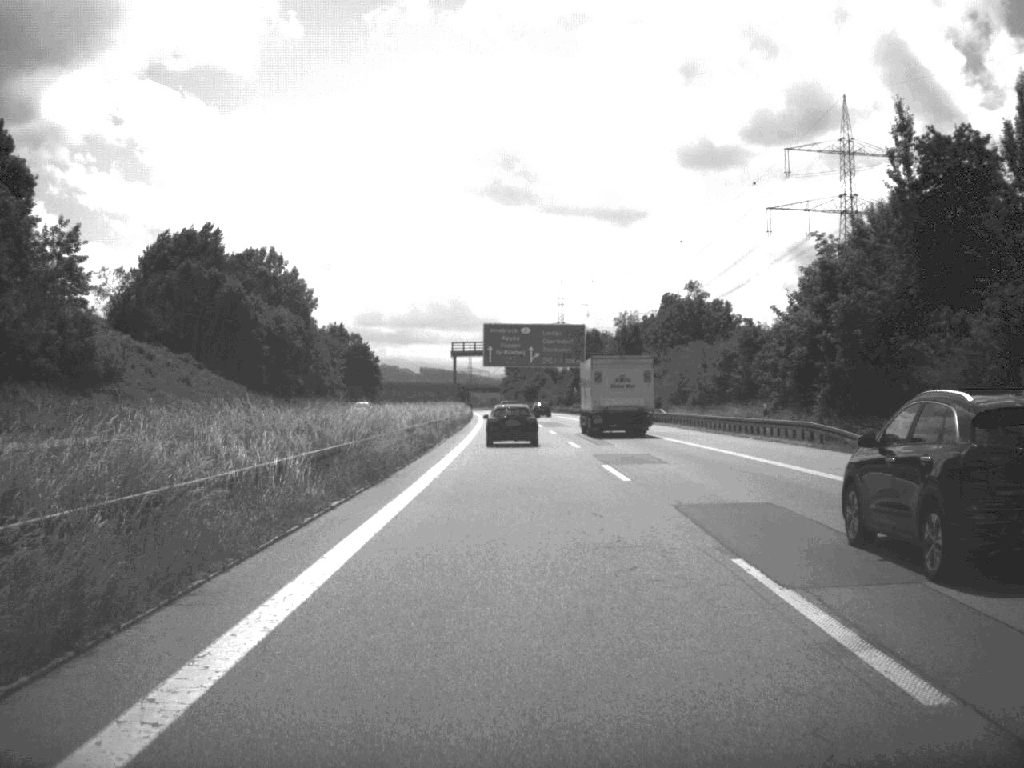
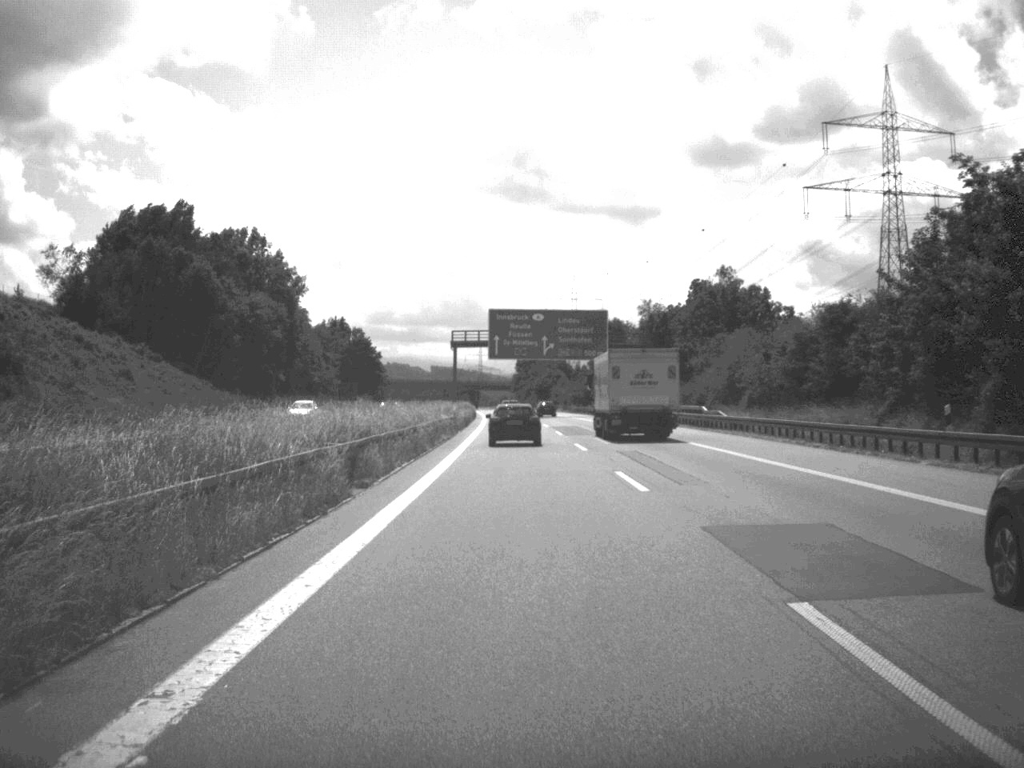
(-0.1, +20.4) m; -1°
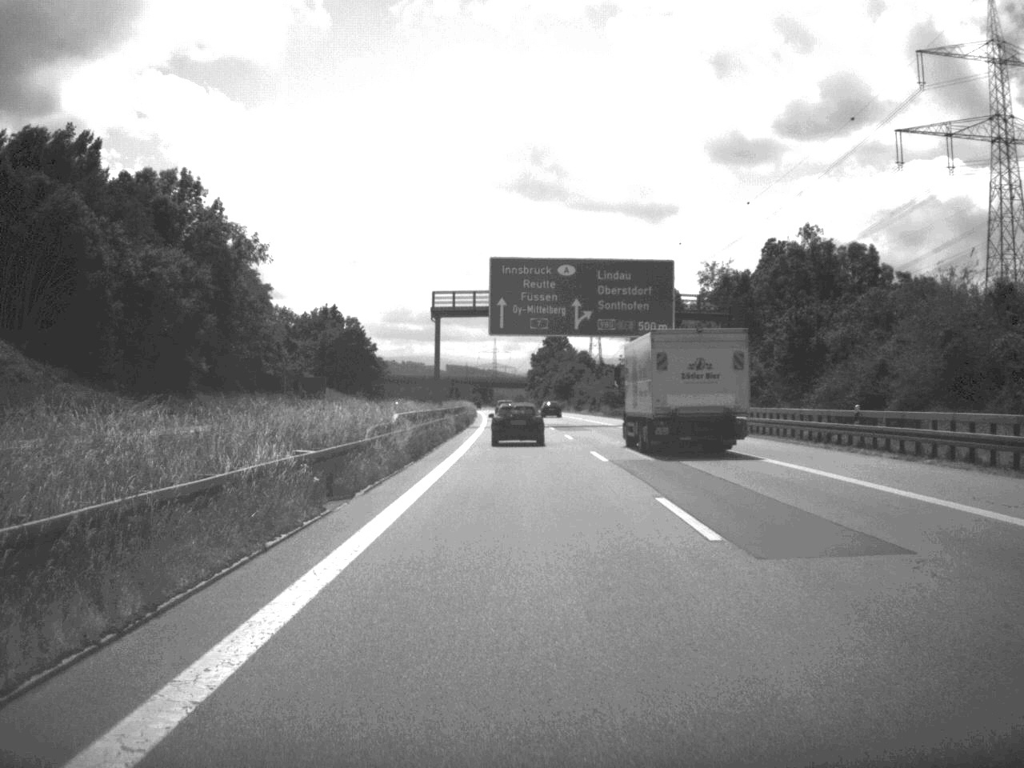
(-0.3, +42.7) m; -1°
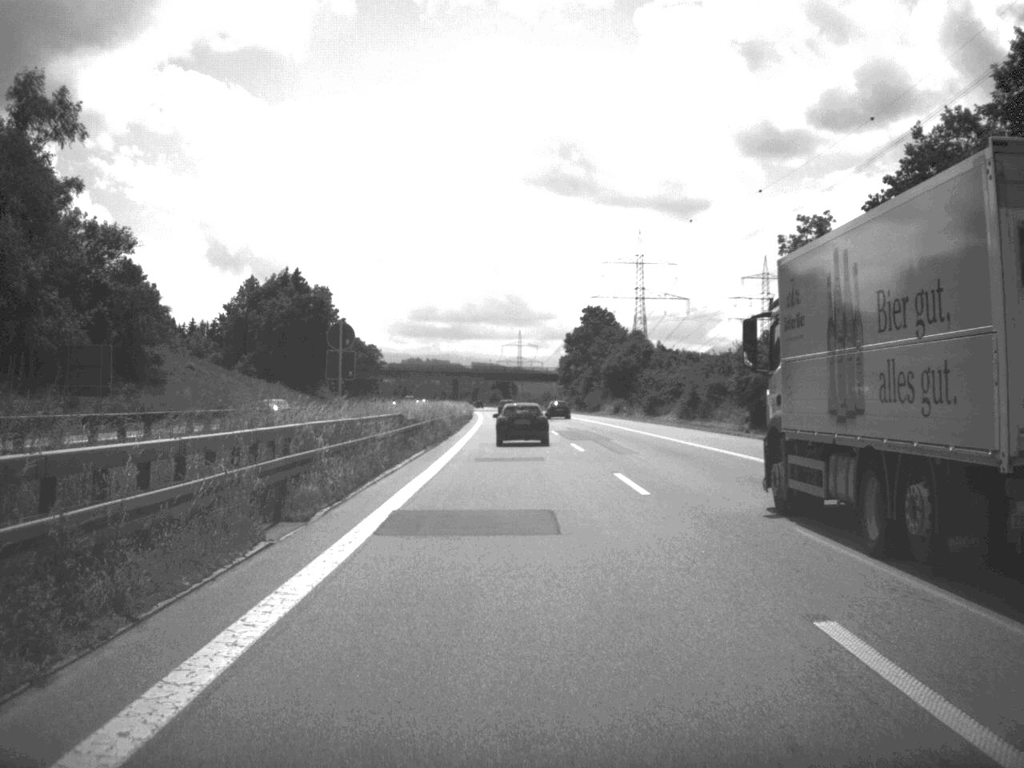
(-1.0, +82.2) m; -1°
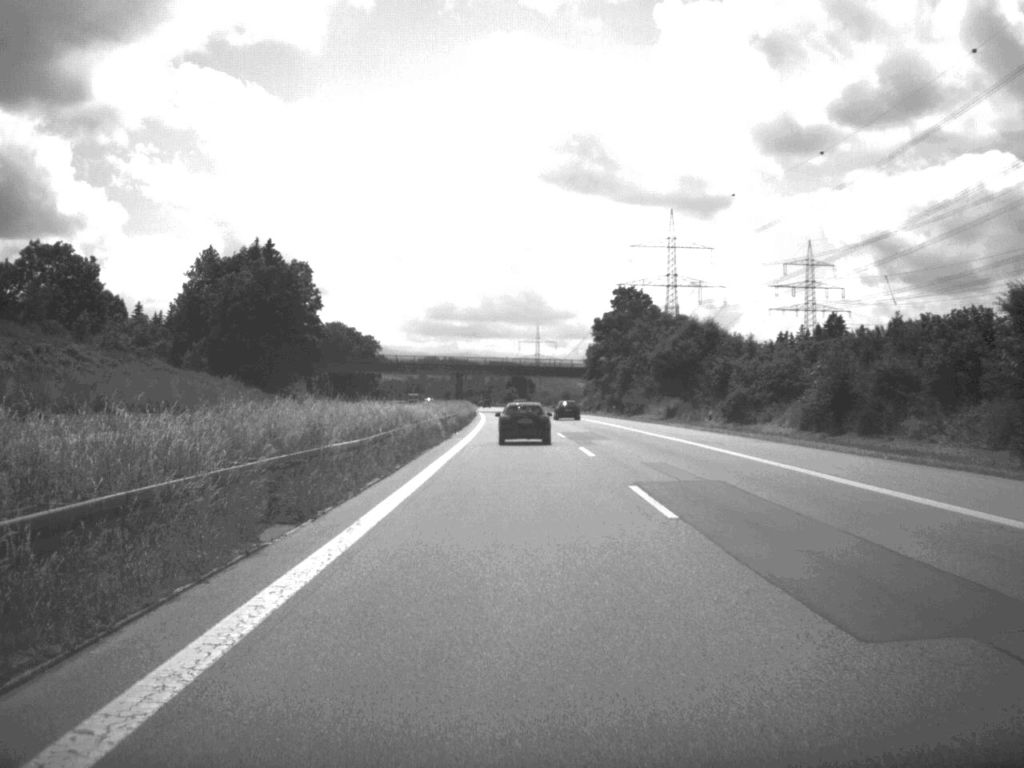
(-0.3, +39.5) m; -1°
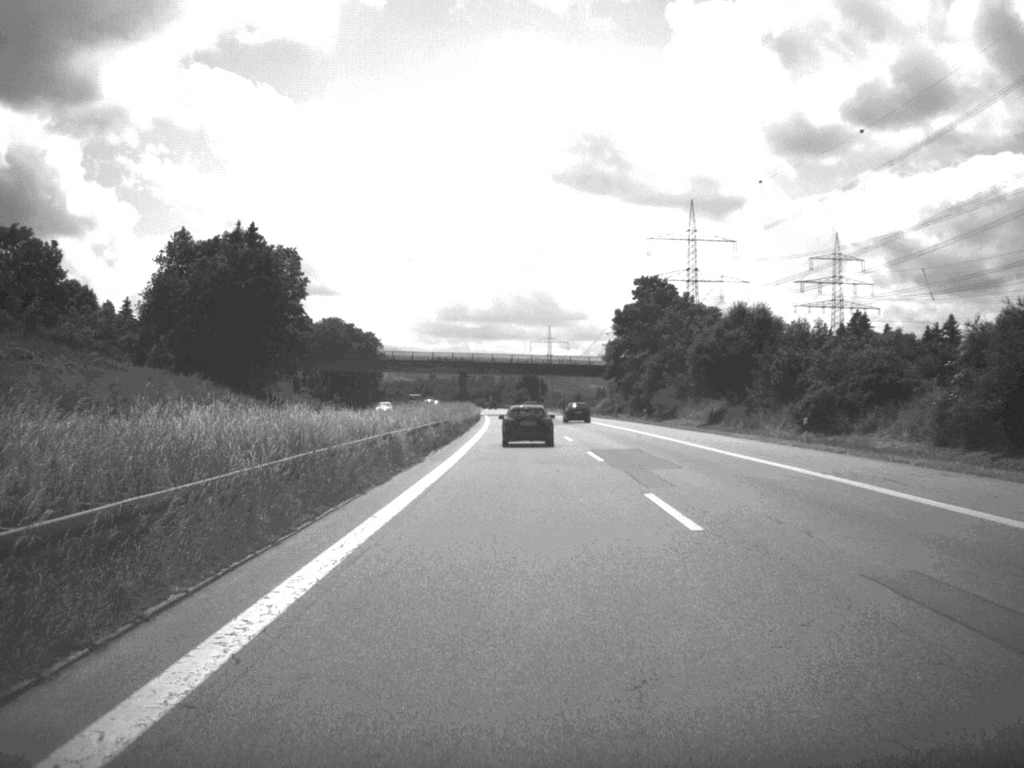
(-0.1, +19.2) m; -1°
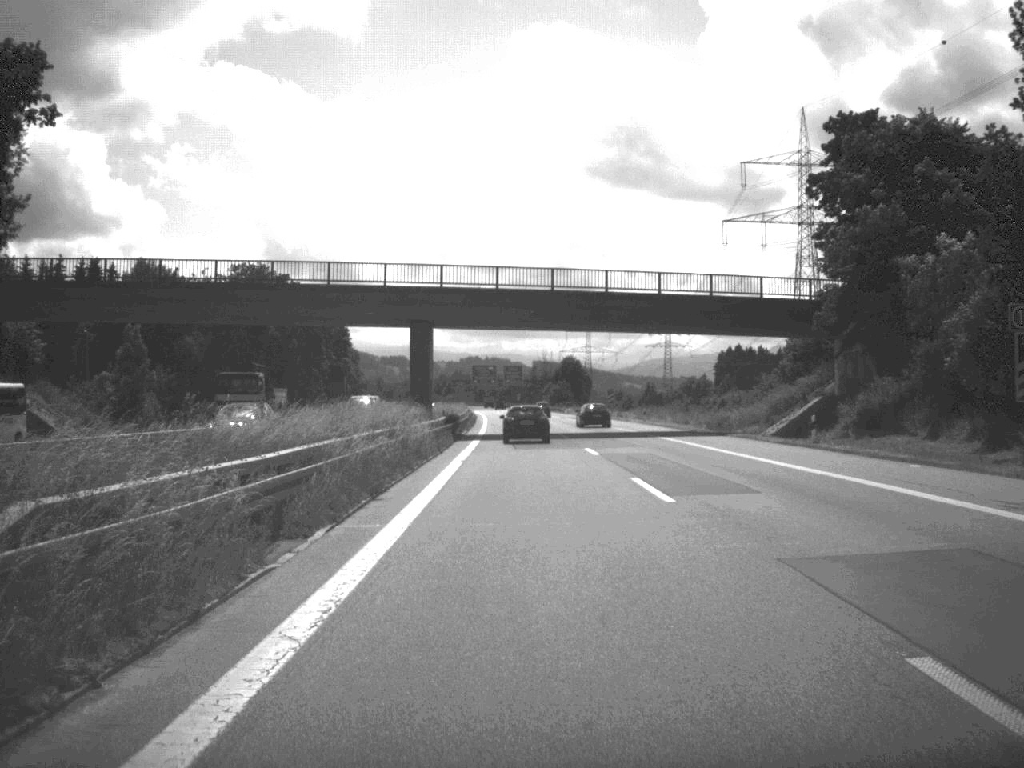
(-1.7, +101.8) m; -2°
